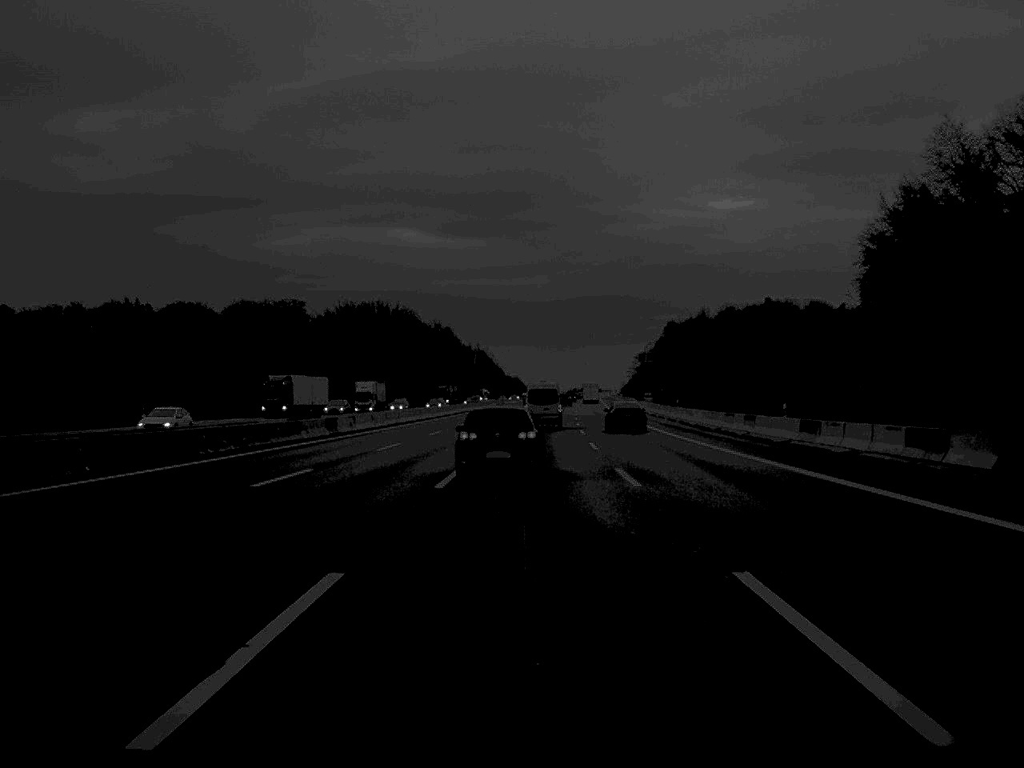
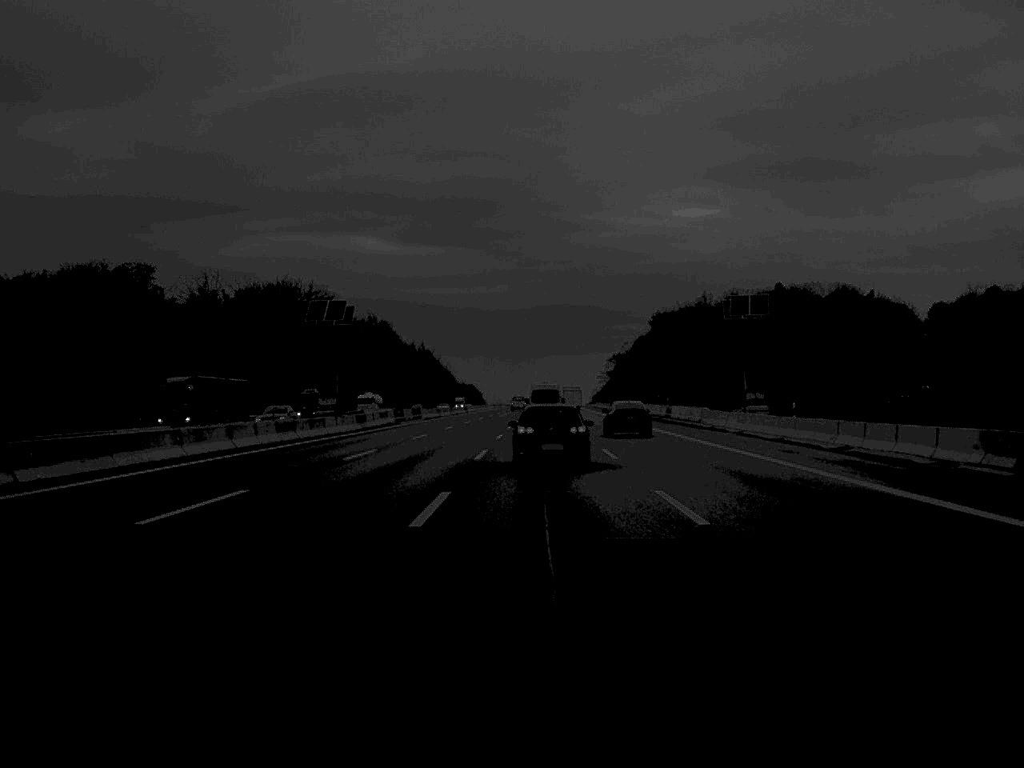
(+1.6, +97.8) m; +2°
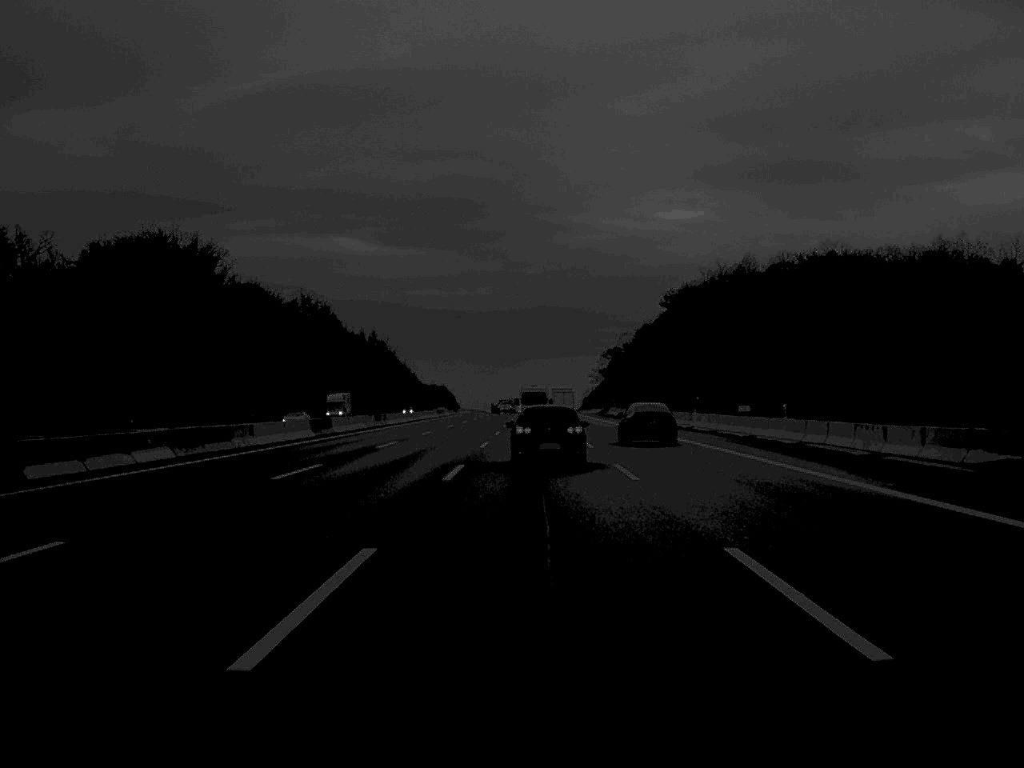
(+1.1, +98.0) m; +1°
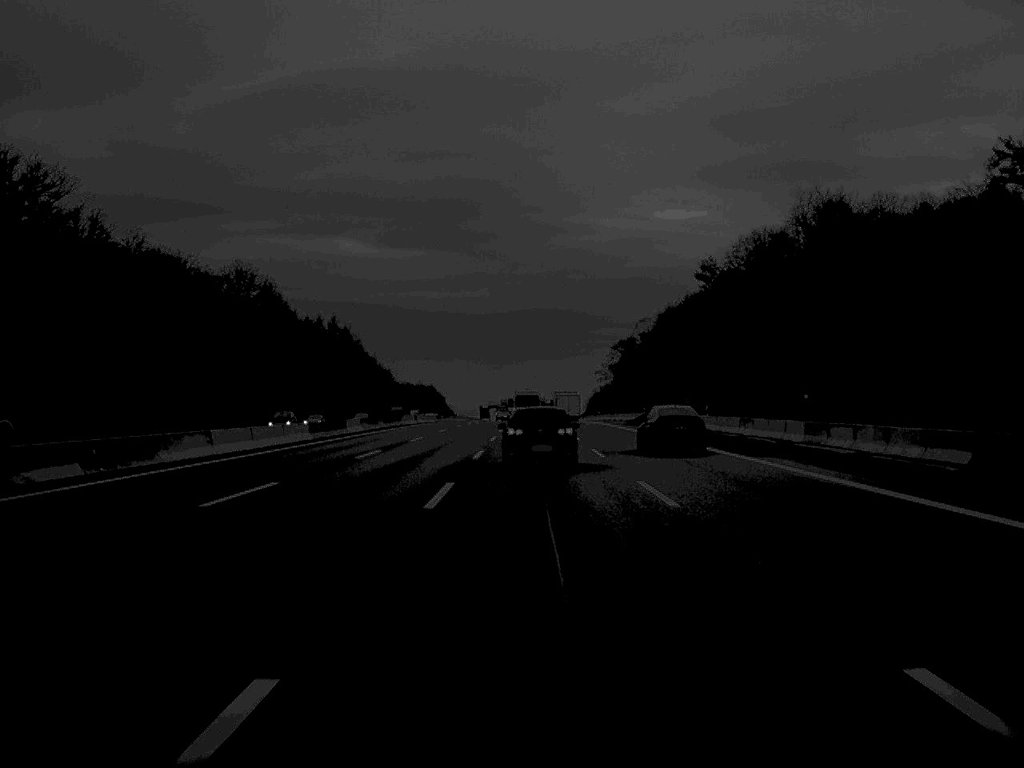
(+0.1, +77.6) m; 0°
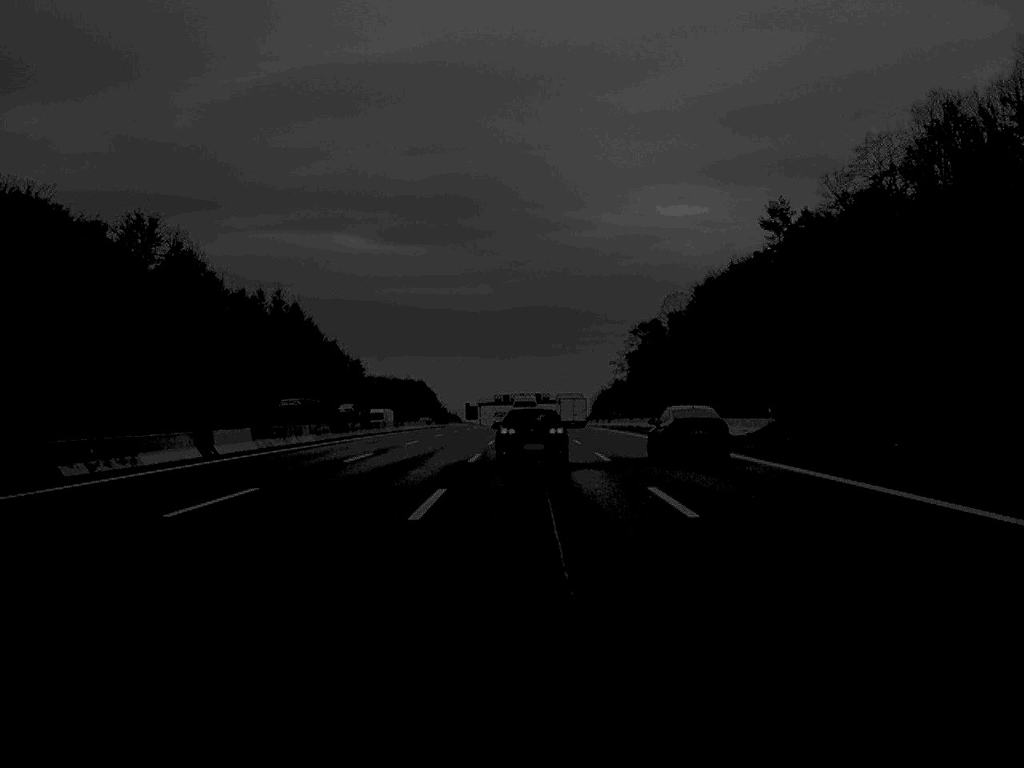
(0.0, +73.5) m; 0°
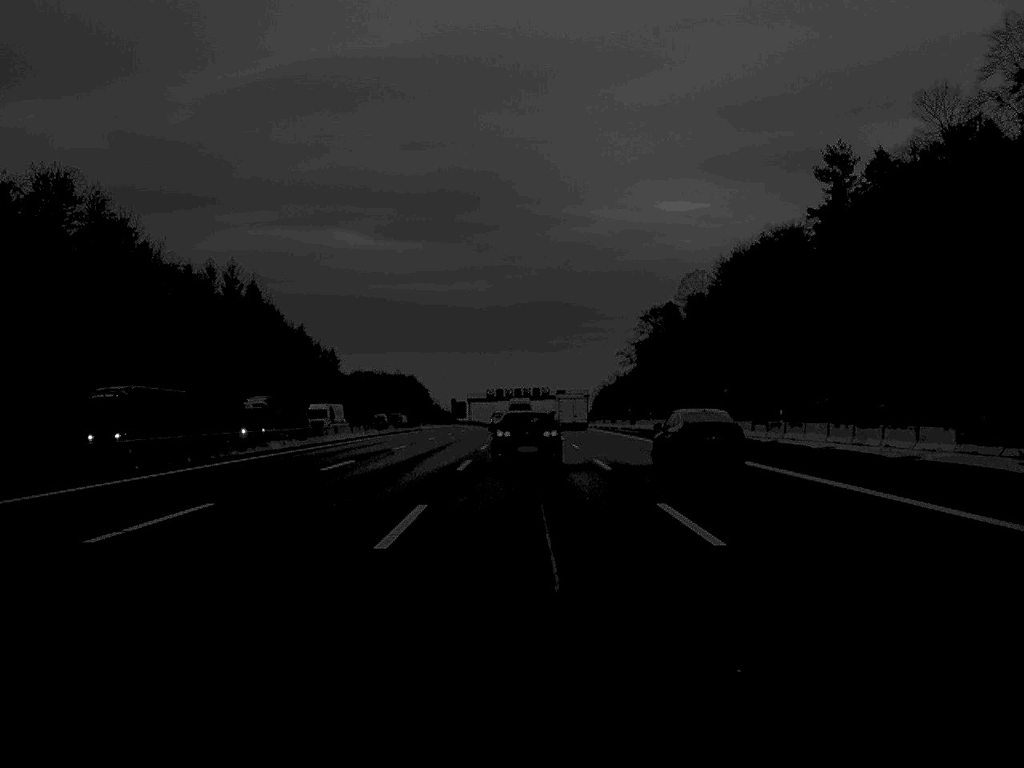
(+0.1, +38.8) m; 0°
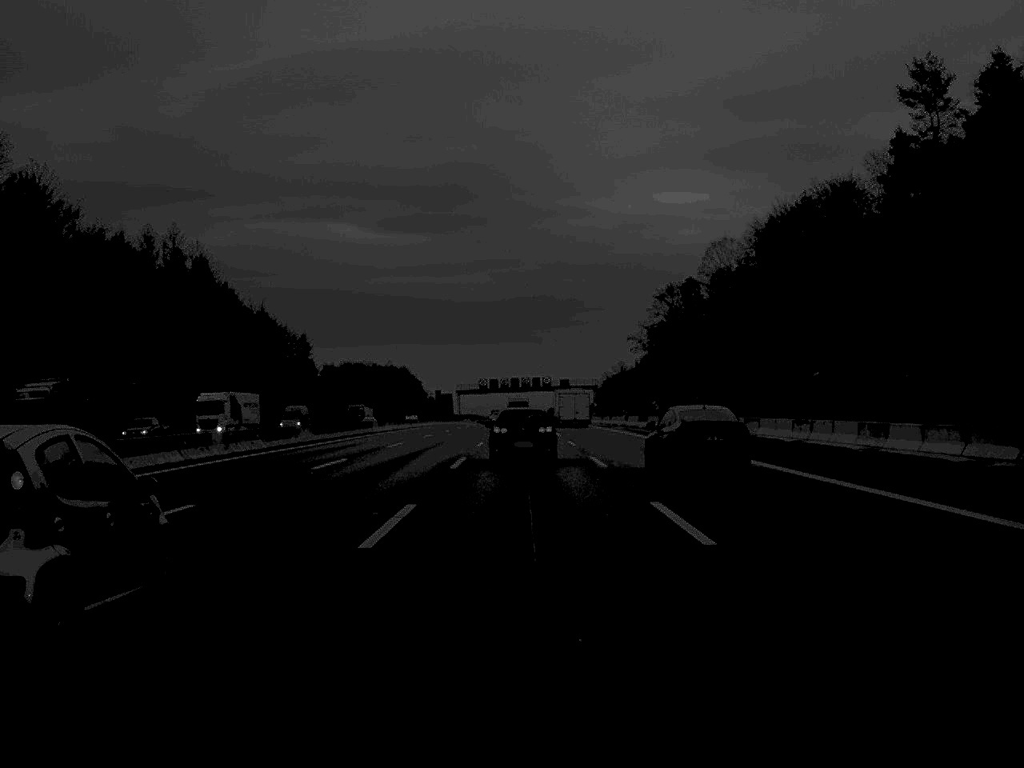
(0.0, +36.2) m; 0°
